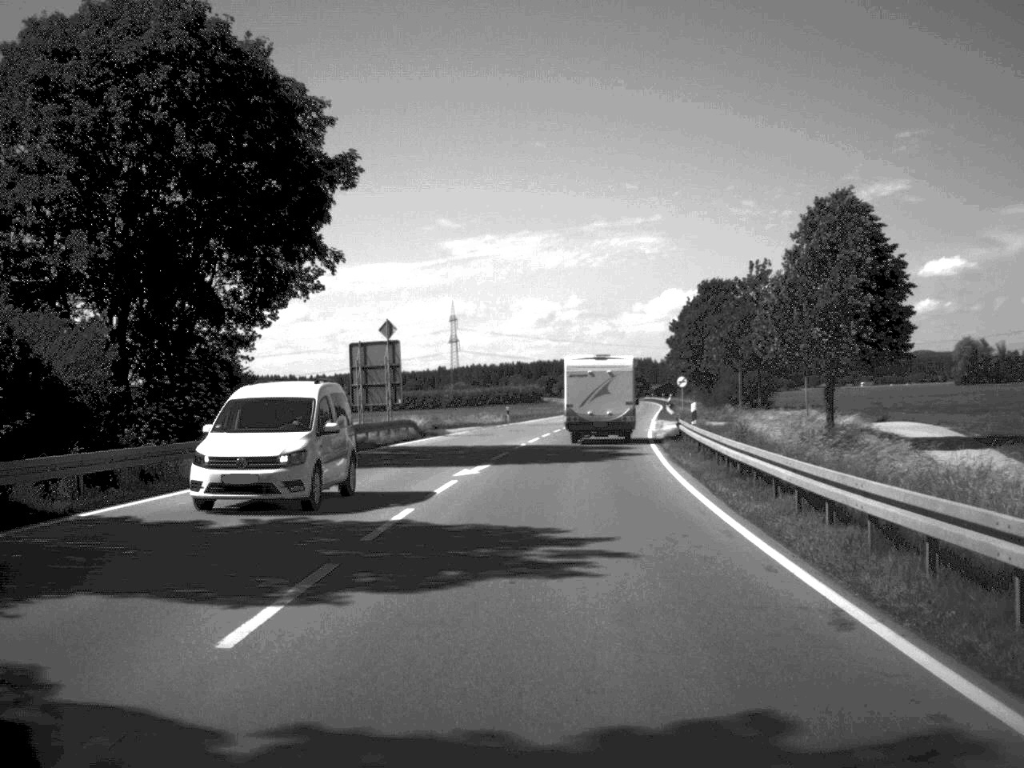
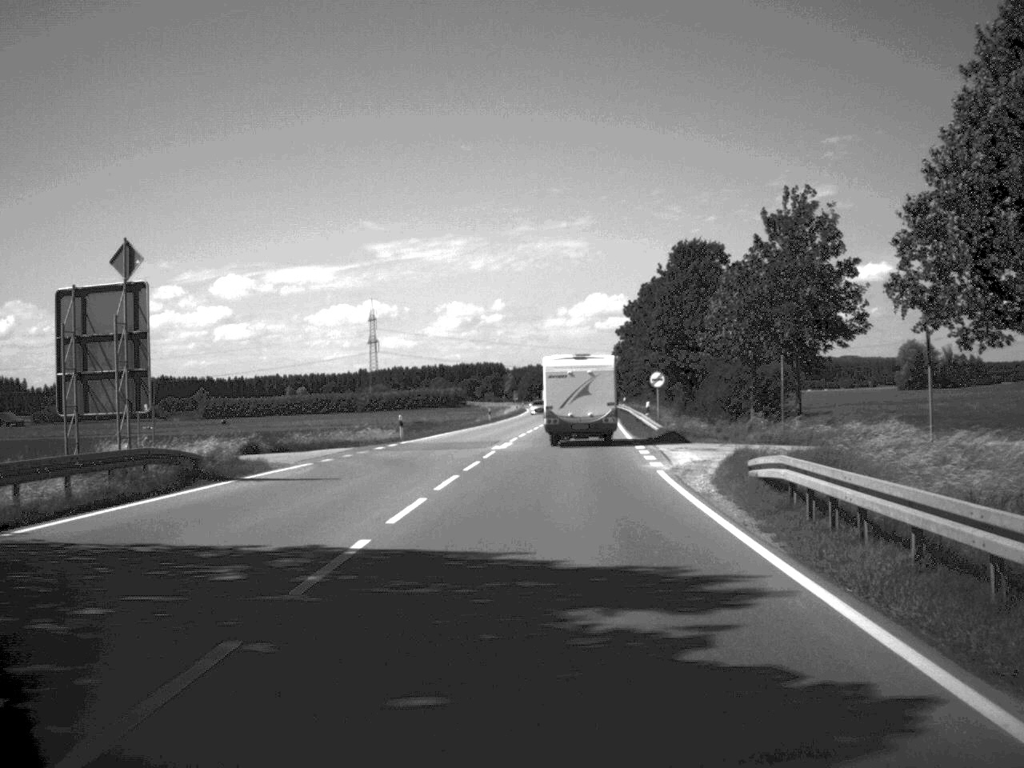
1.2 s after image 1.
(+0.8, +27.2) m; +3°
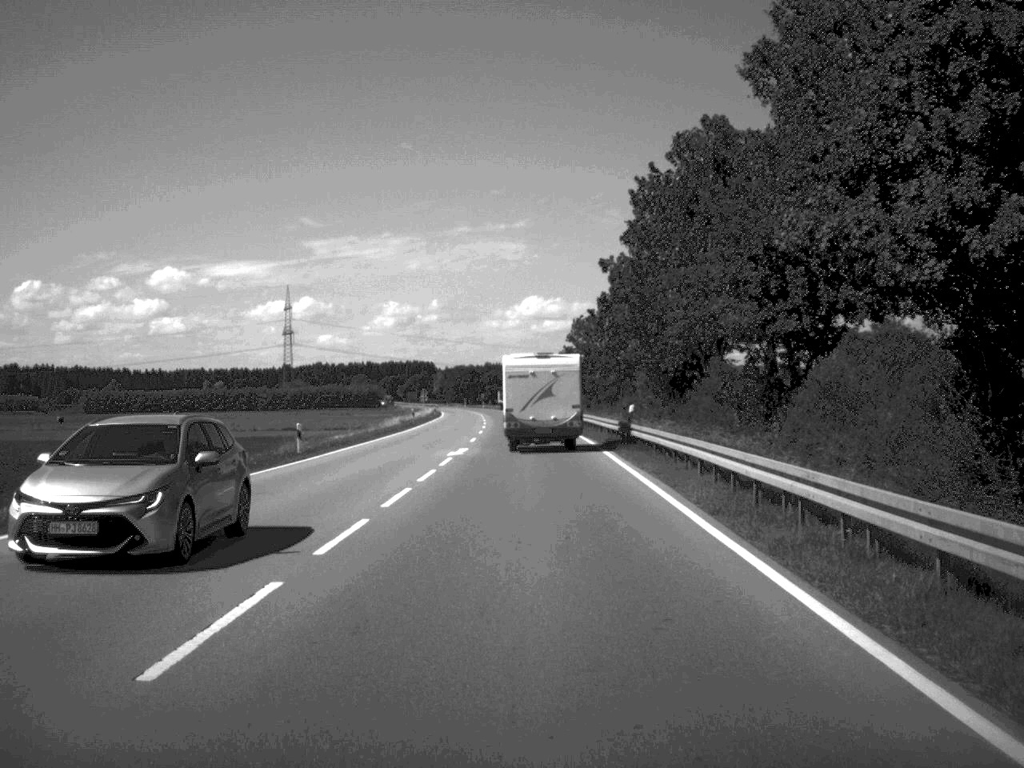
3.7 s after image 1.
(+2.0, +56.2) m; +3°
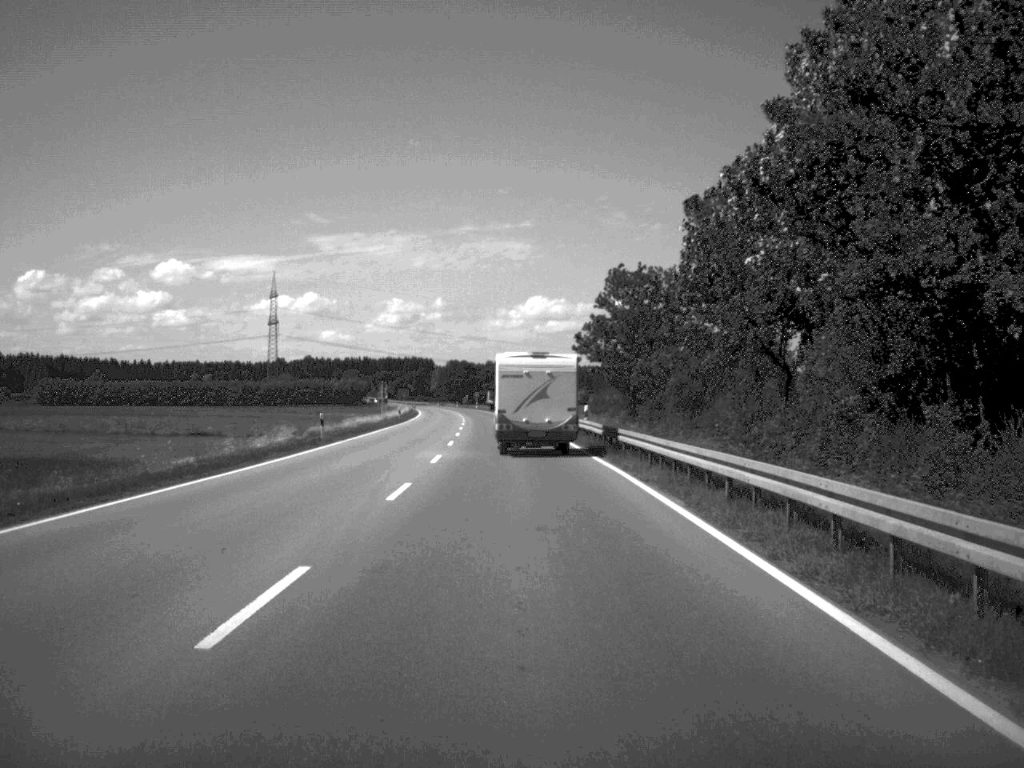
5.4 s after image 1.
(0.0, +40.2) m; 0°
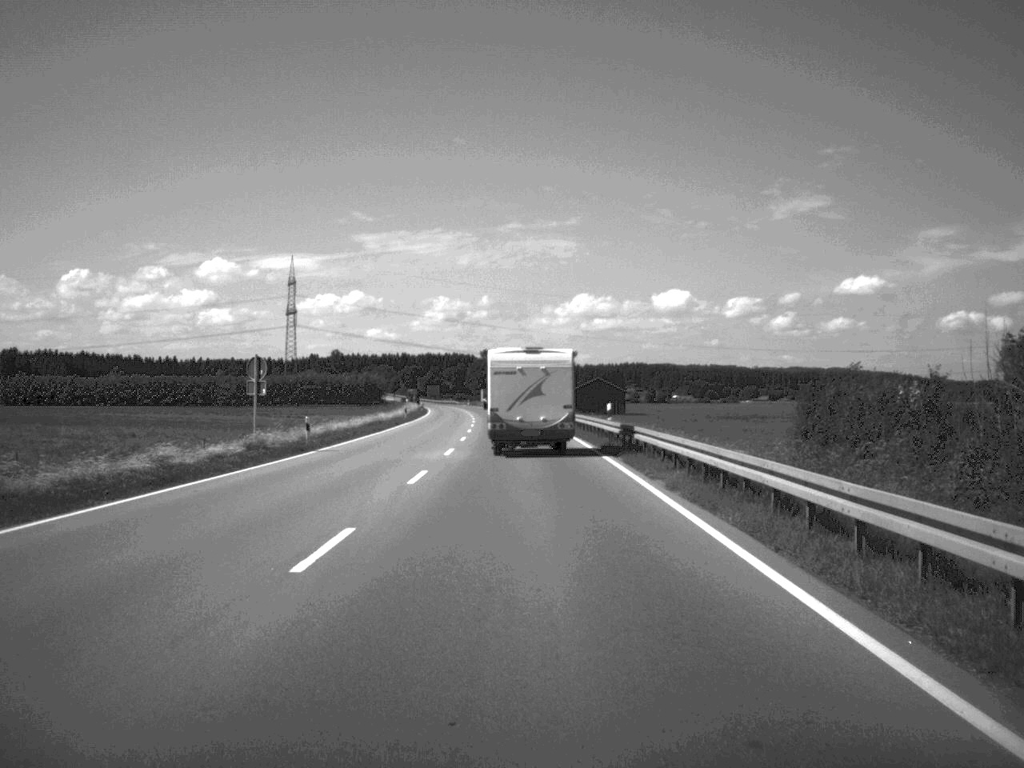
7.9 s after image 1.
(-1.0, +55.8) m; -2°
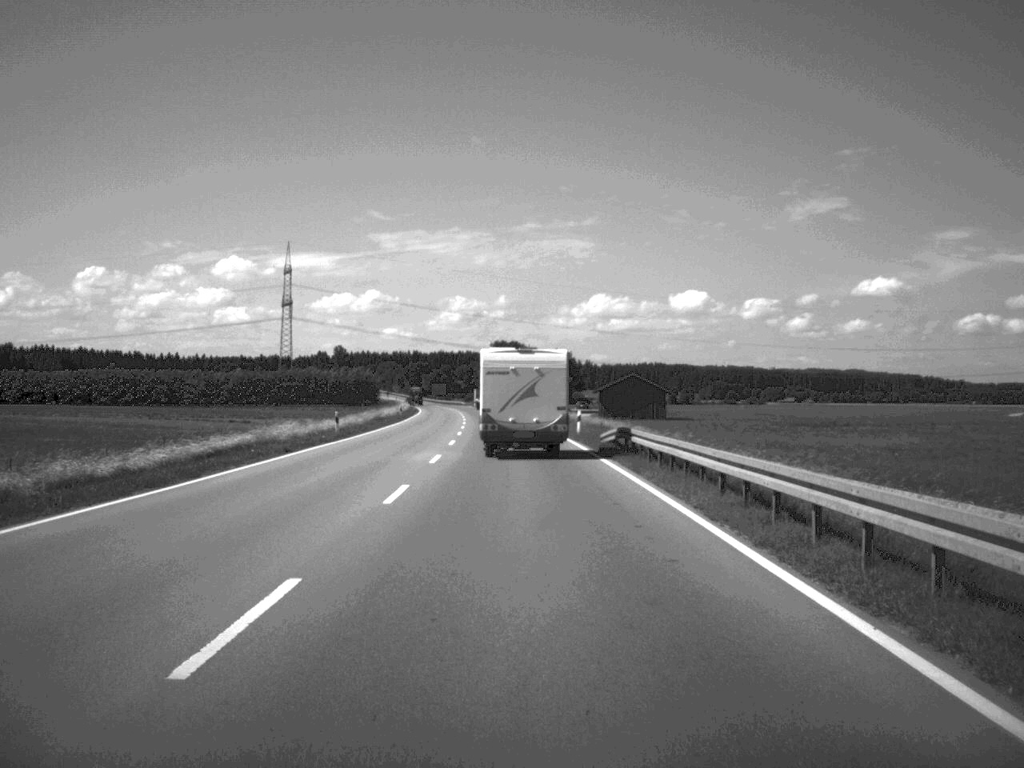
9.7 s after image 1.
(-0.3, +39.8) m; -1°
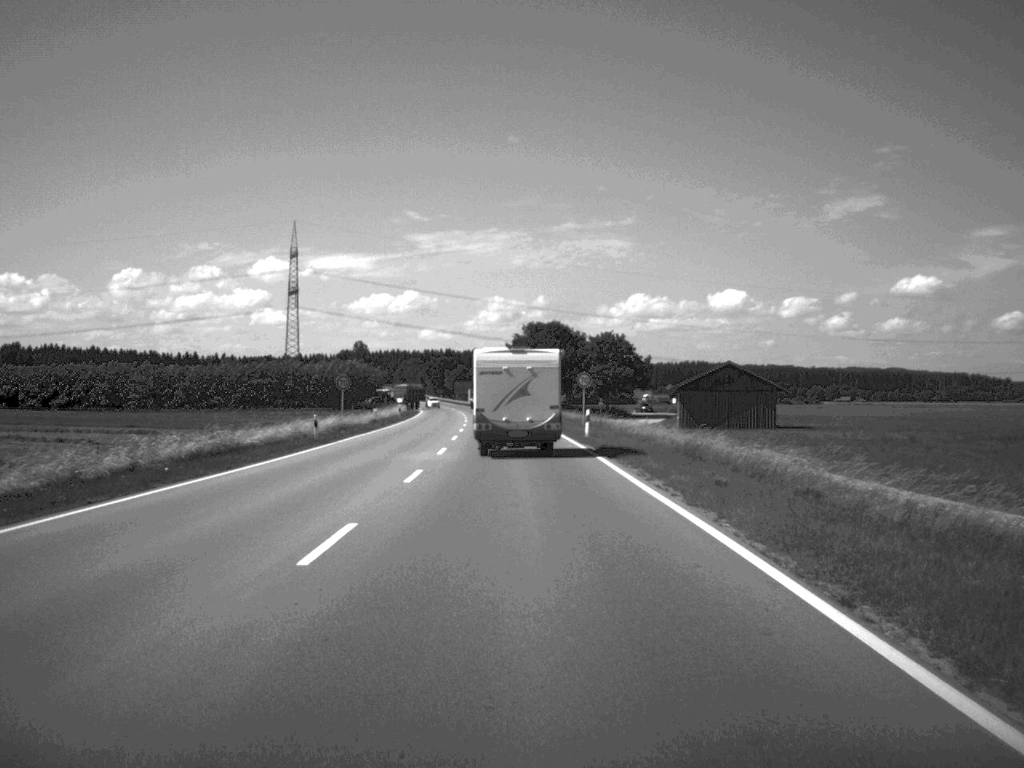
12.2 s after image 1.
(-0.9, +54.2) m; -2°
